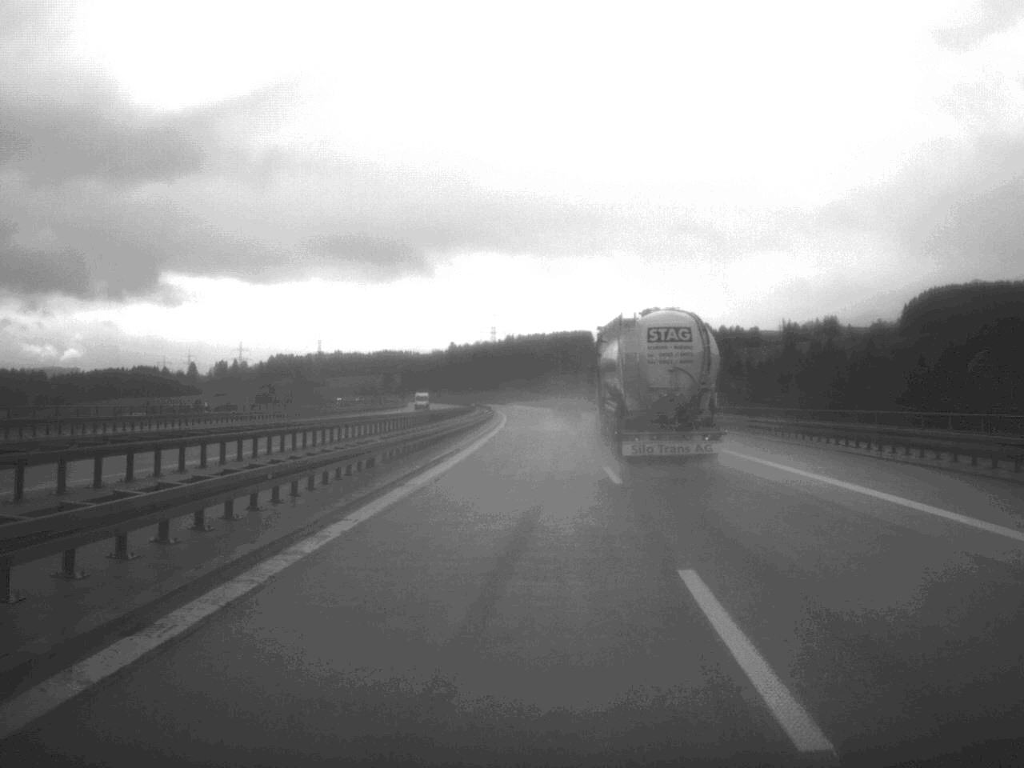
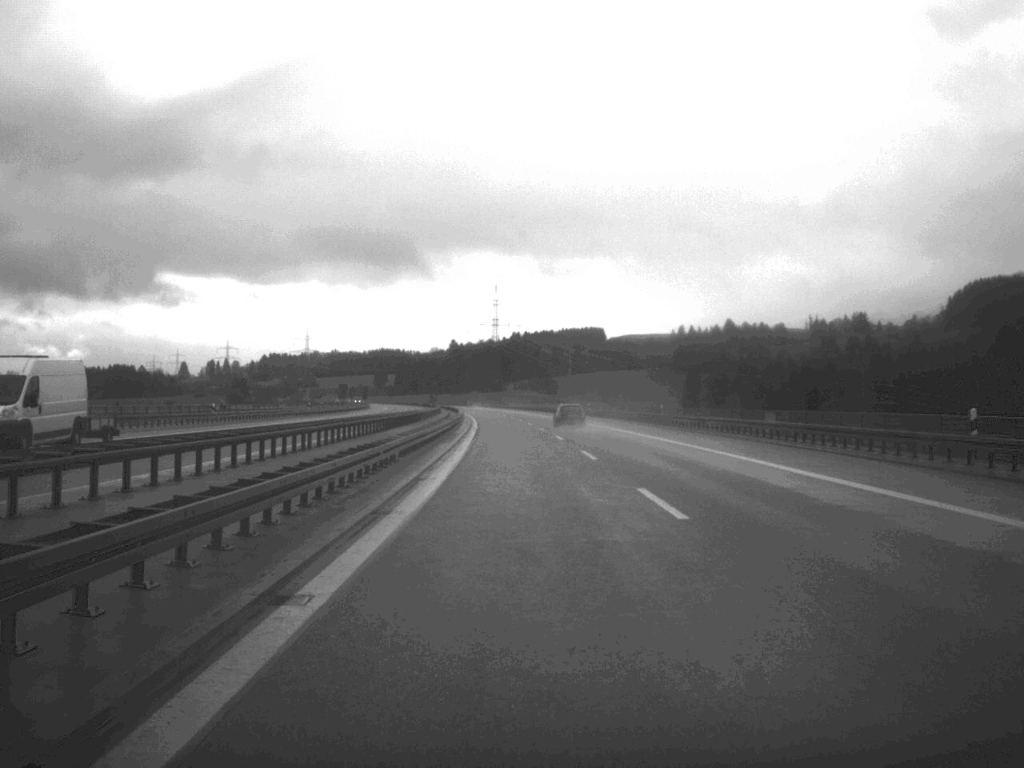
(0.0, +95.0) m; 0°
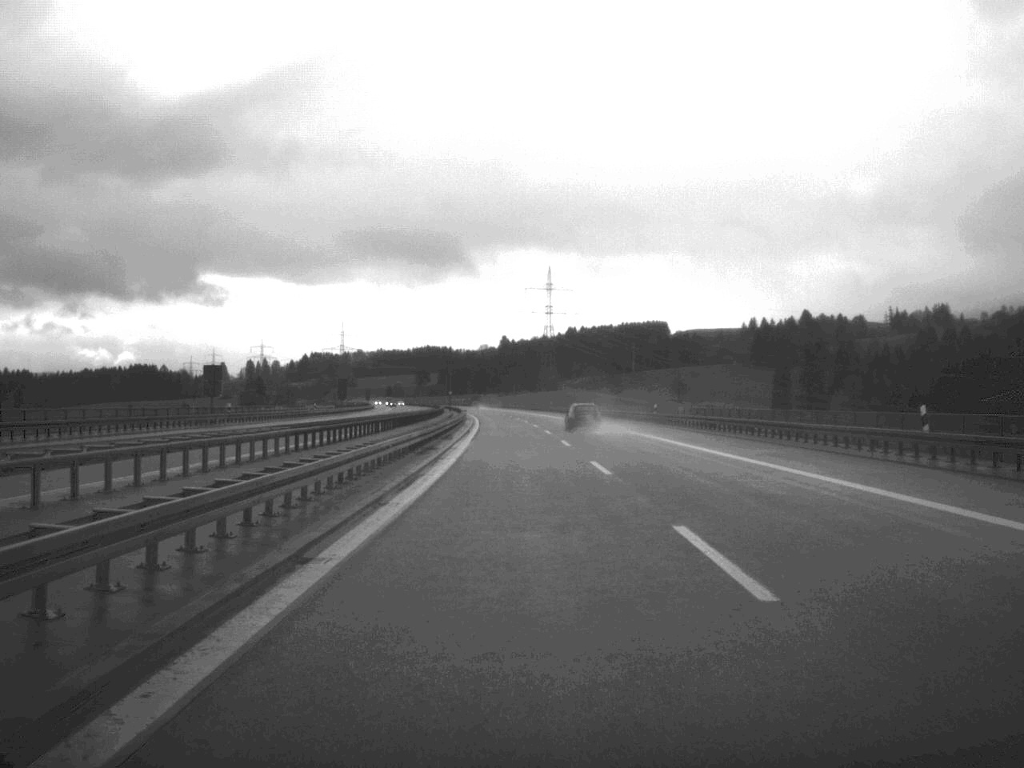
(-1.9, +94.9) m; -3°
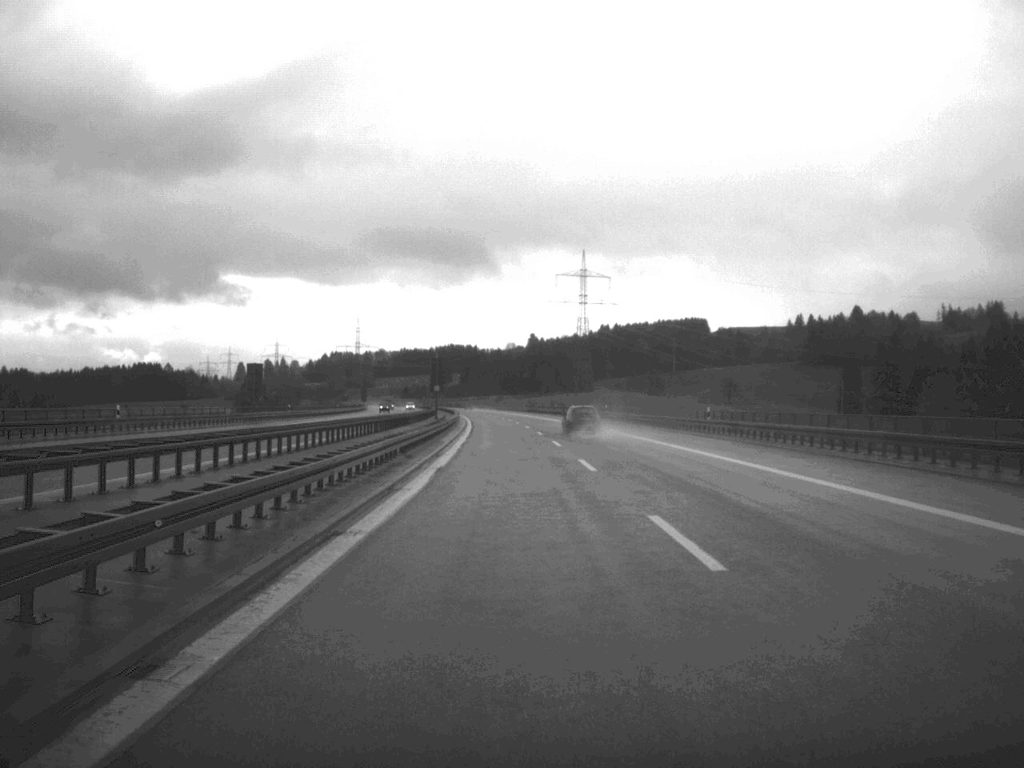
(-0.8, +68.6) m; -1°
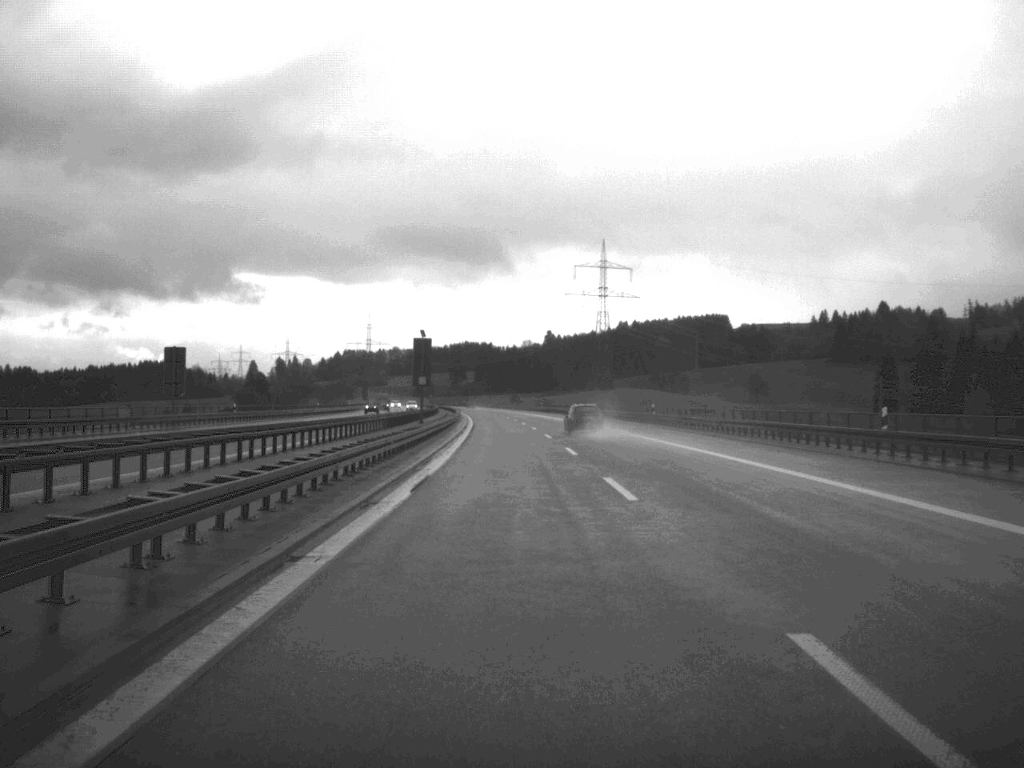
(-0.2, +27.0) m; -1°
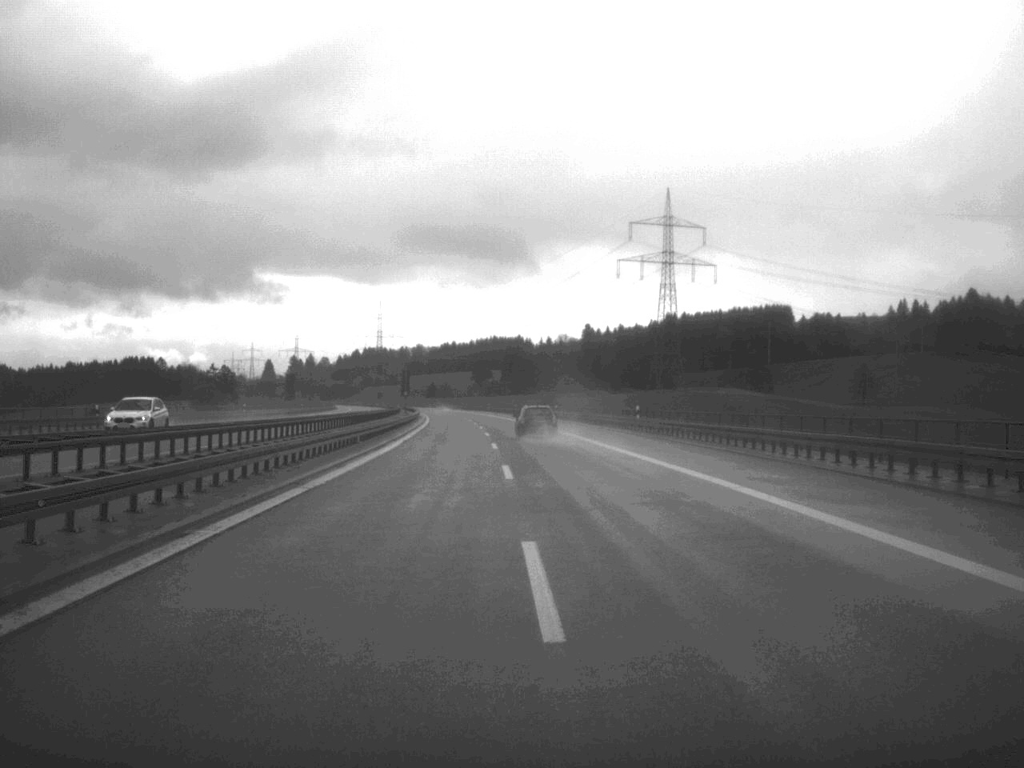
(-1.7, +117.5) m; -2°
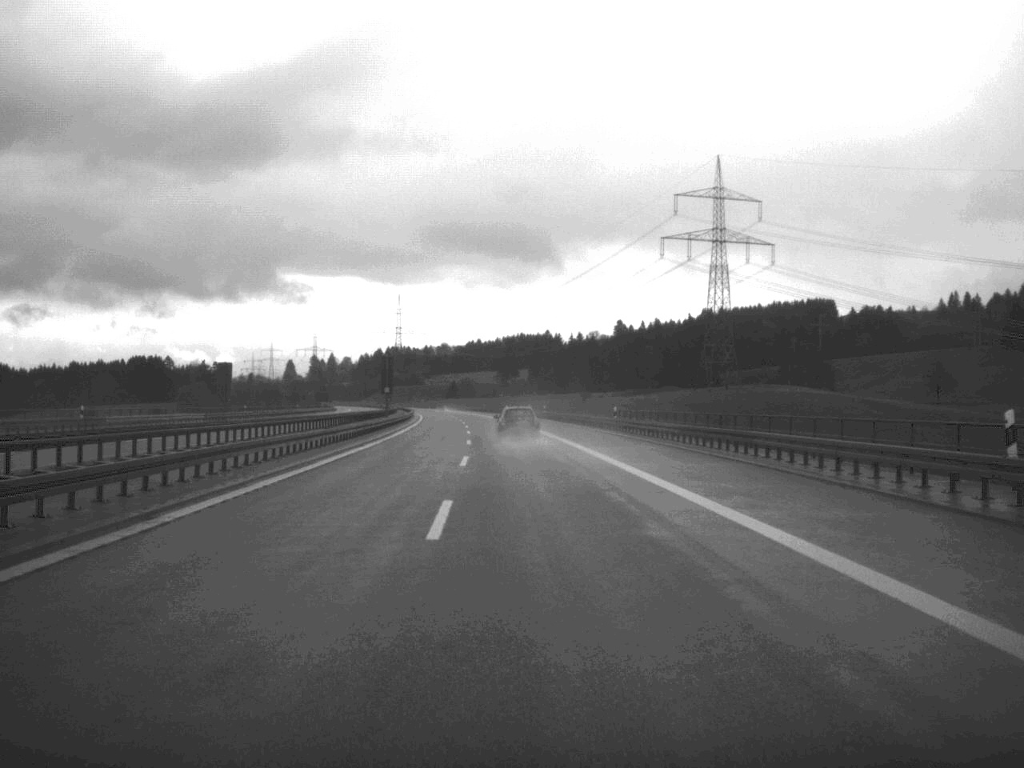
(-0.4, +46.9) m; -1°
